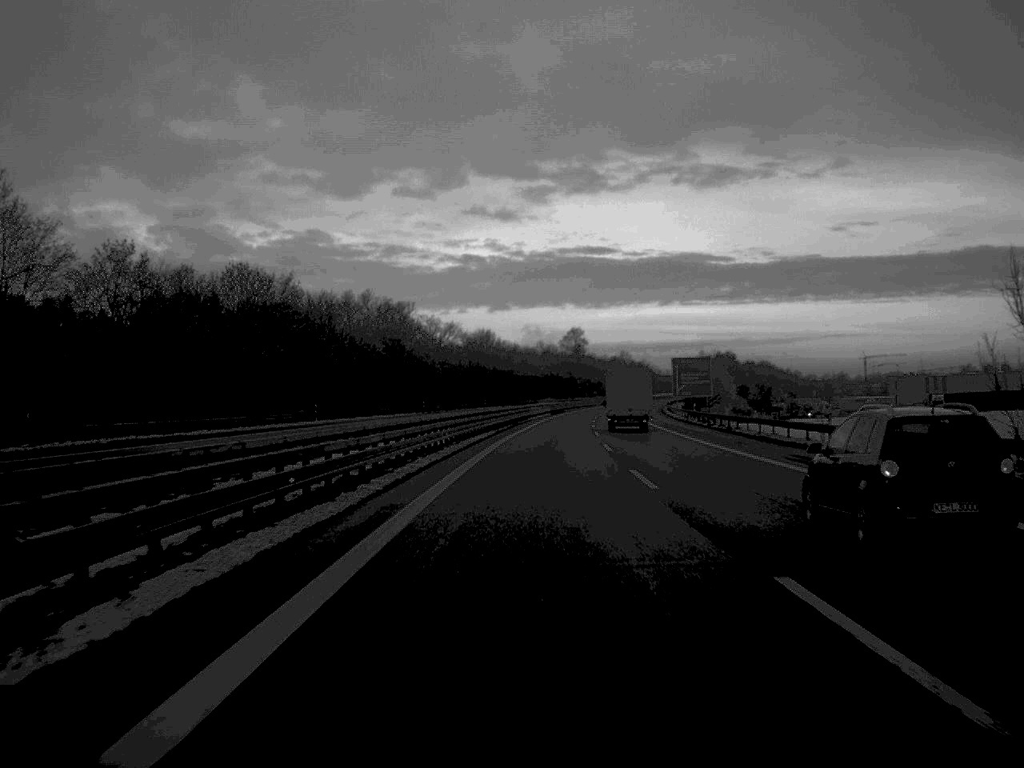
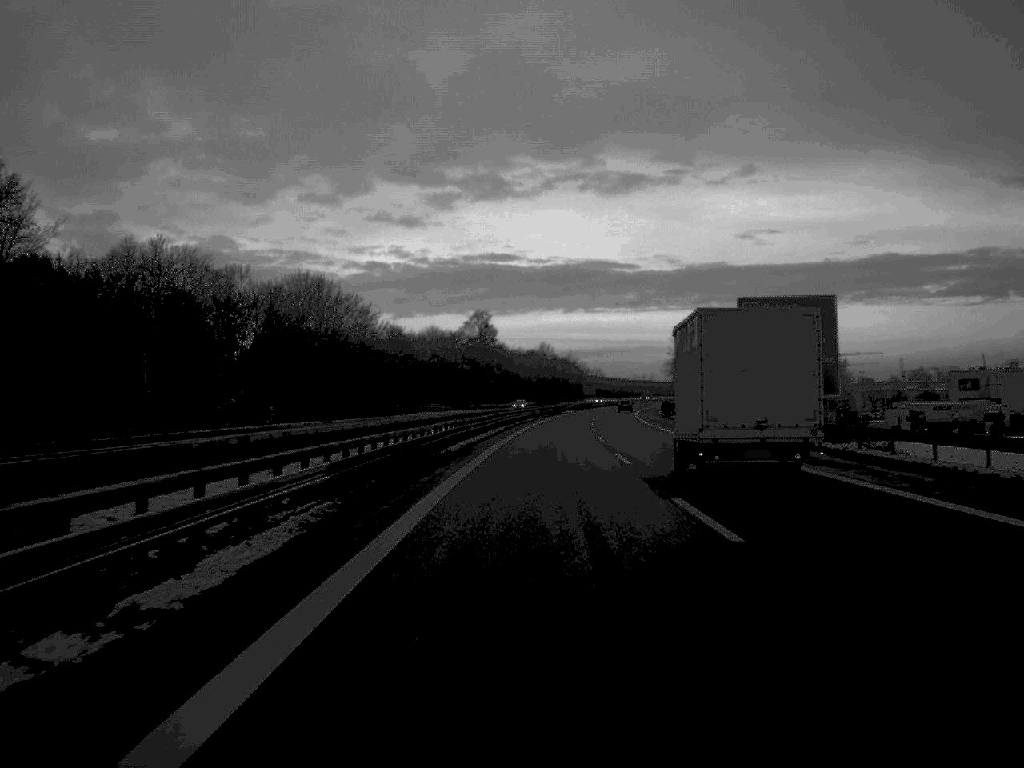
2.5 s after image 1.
(+4.2, +115.9) m; +4°
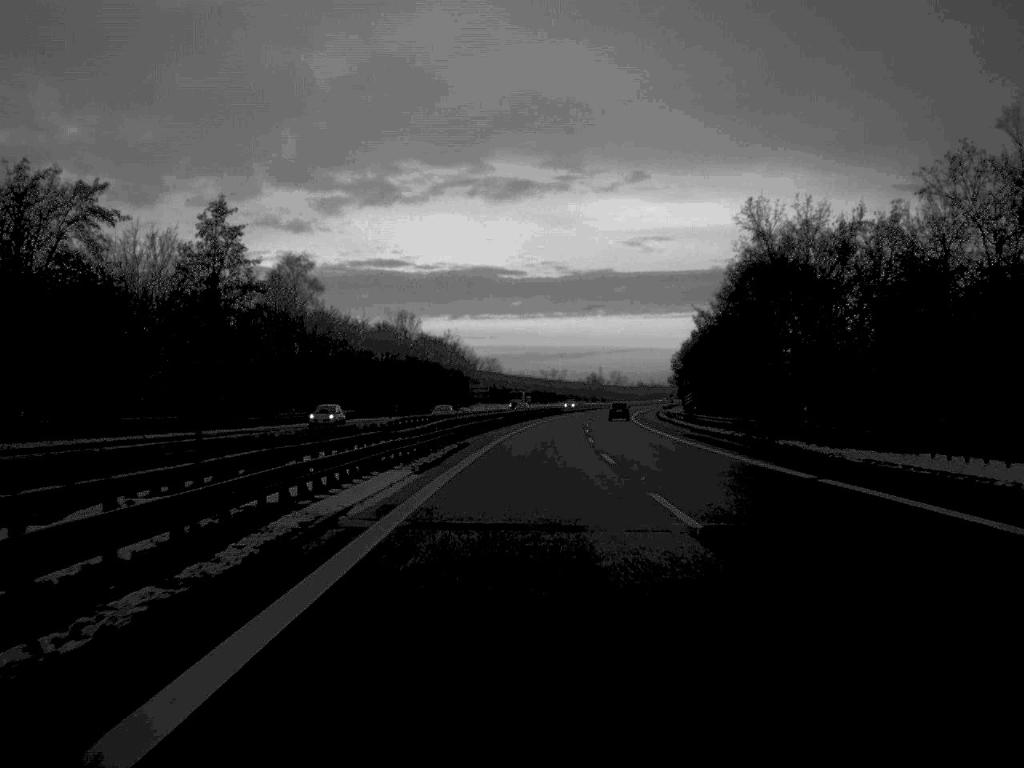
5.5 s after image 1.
(+6.4, +141.4) m; +5°
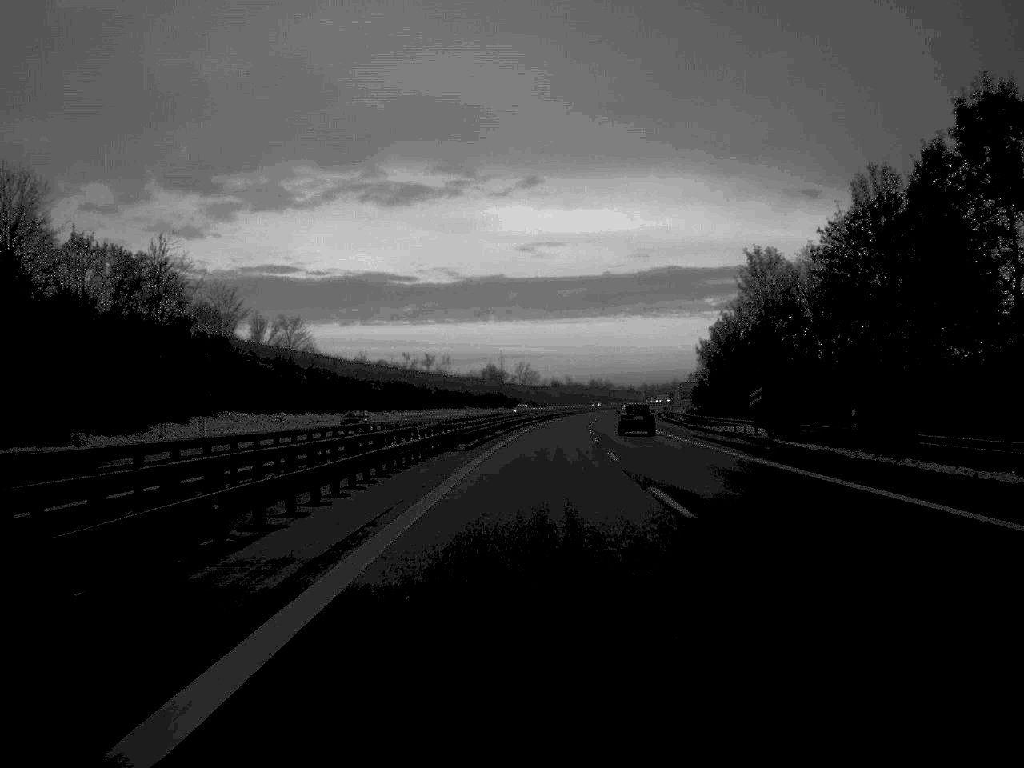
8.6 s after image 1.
(+5.9, +141.0) m; +5°
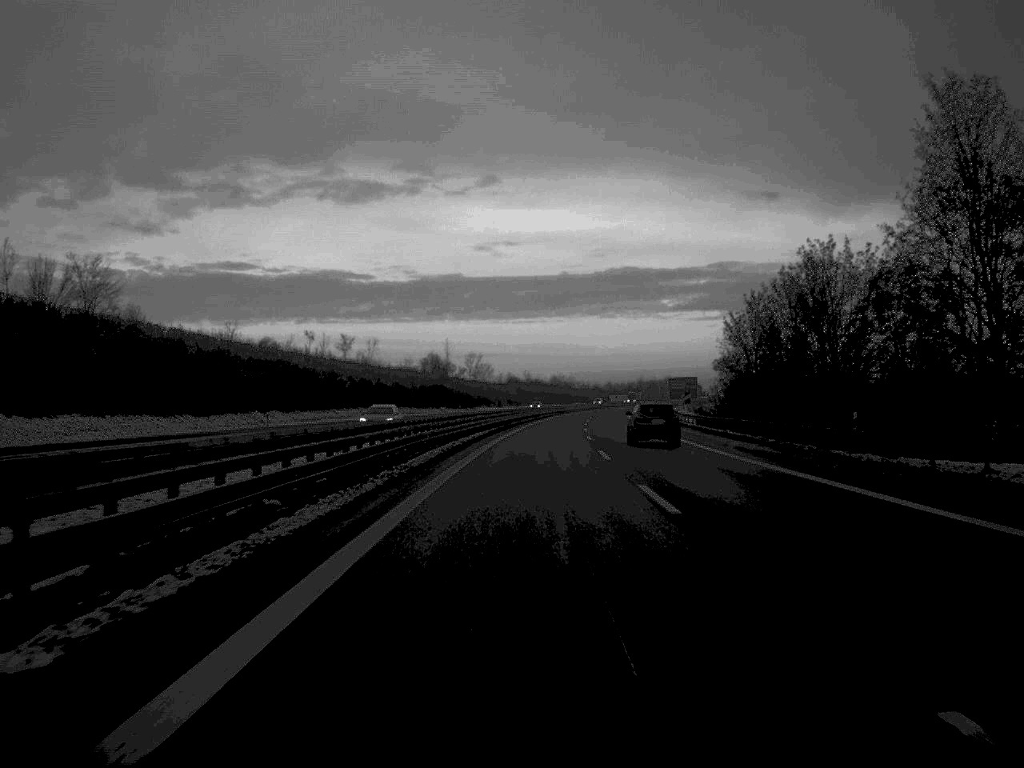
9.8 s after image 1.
(+0.9, +53.1) m; +2°
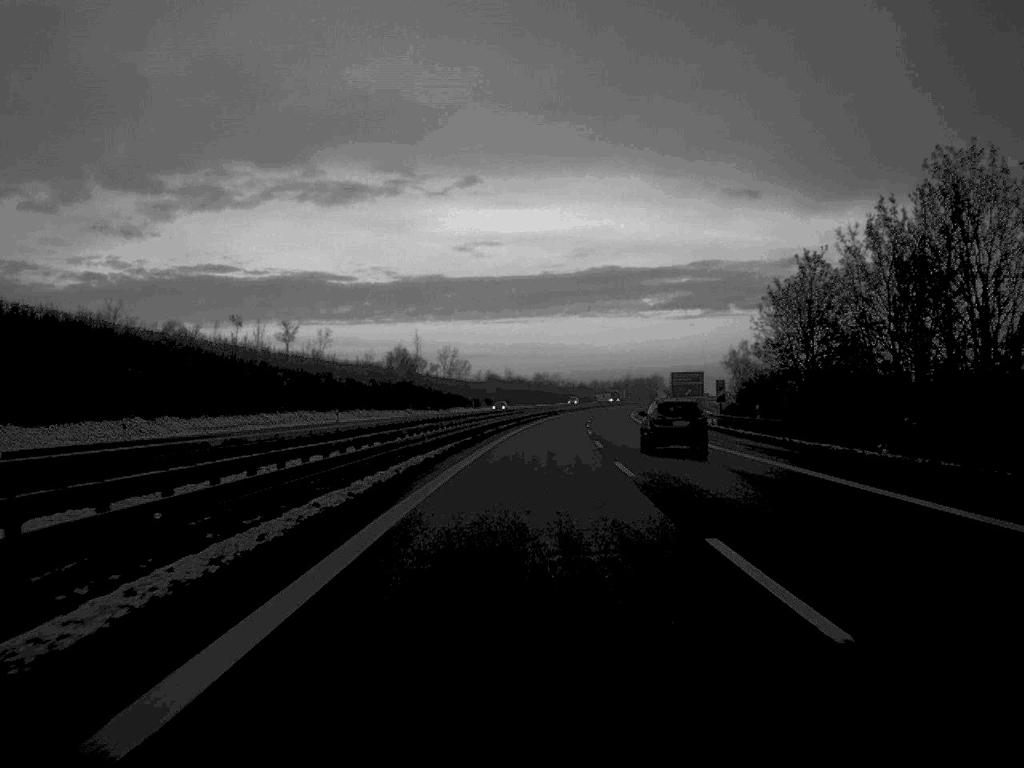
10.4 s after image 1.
(+0.2, +27.8) m; +1°
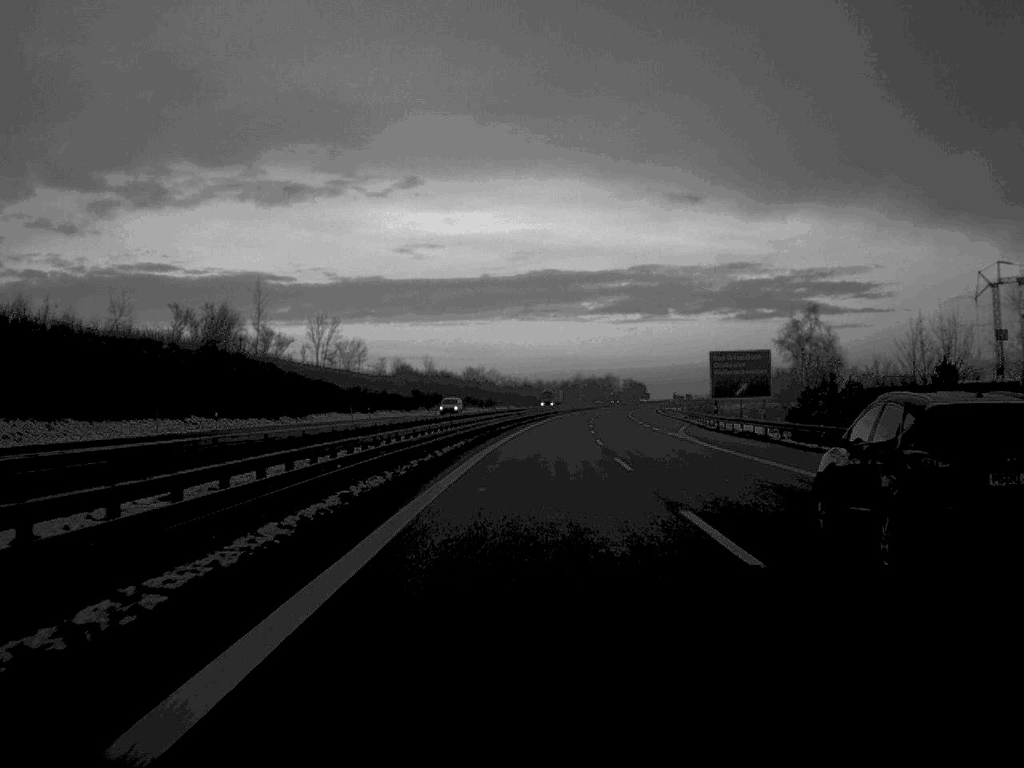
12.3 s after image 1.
(+2.1, +85.6) m; +3°
